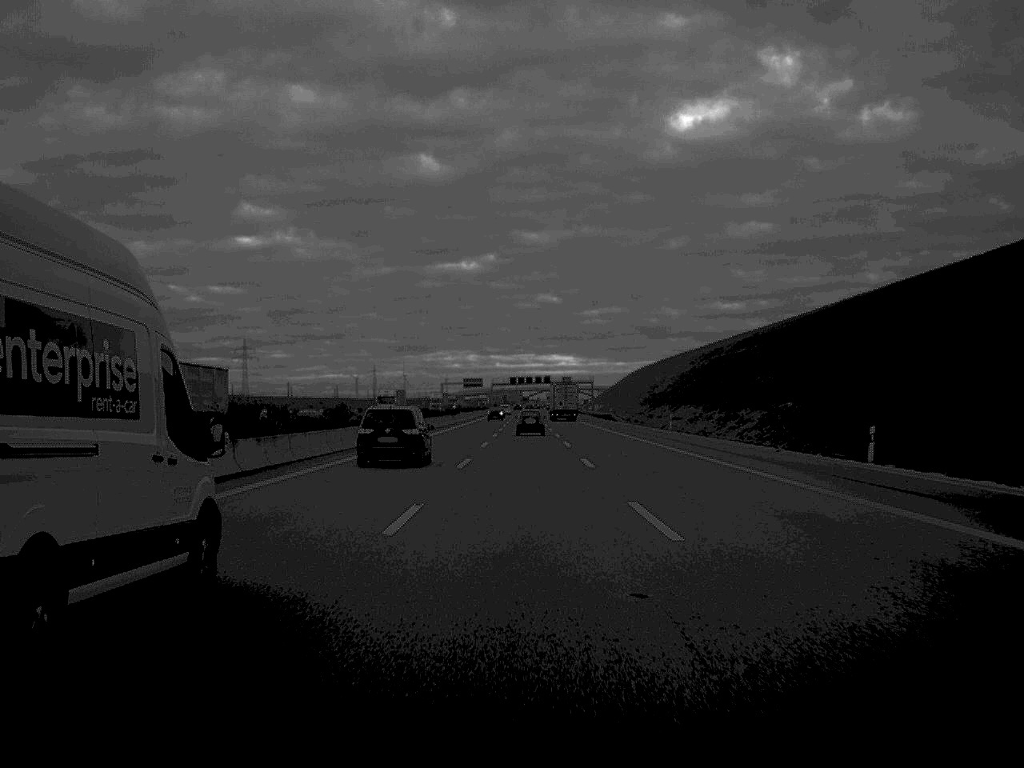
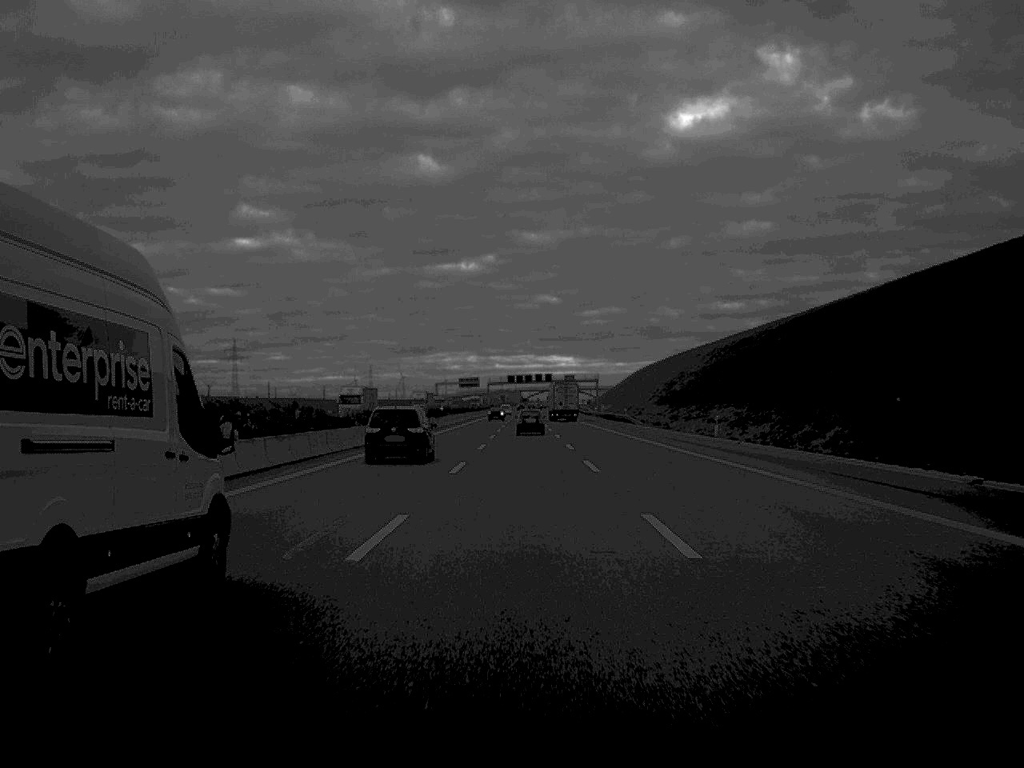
(0.0, +21.1) m; 0°
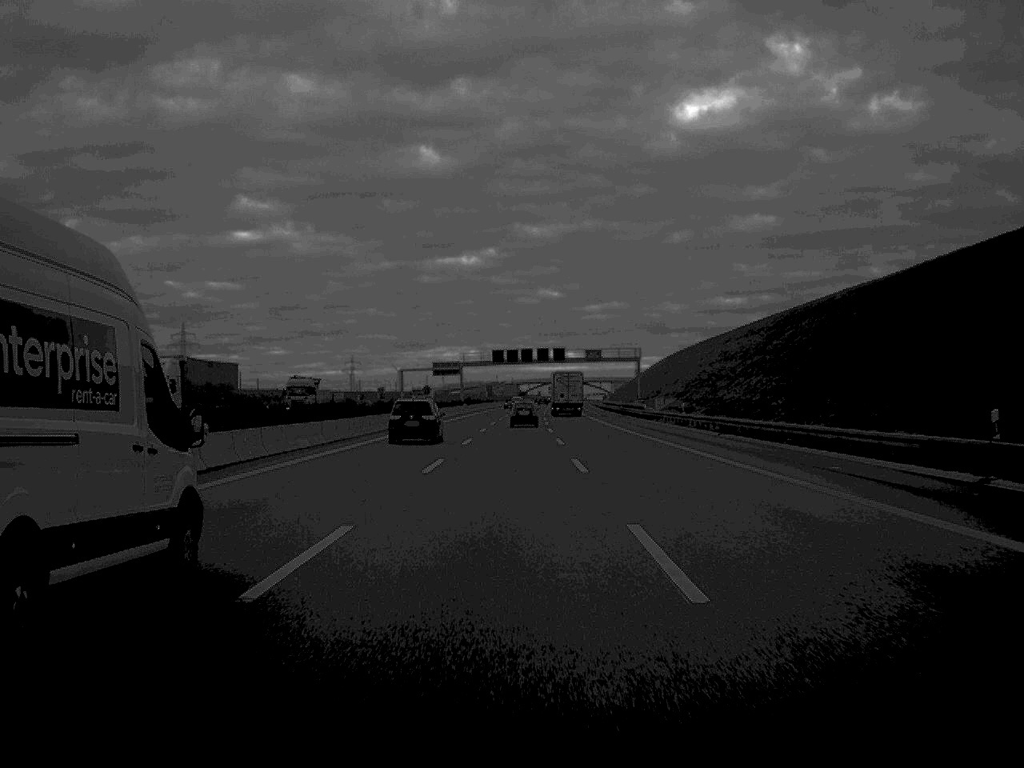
(+0.2, +92.6) m; 0°
